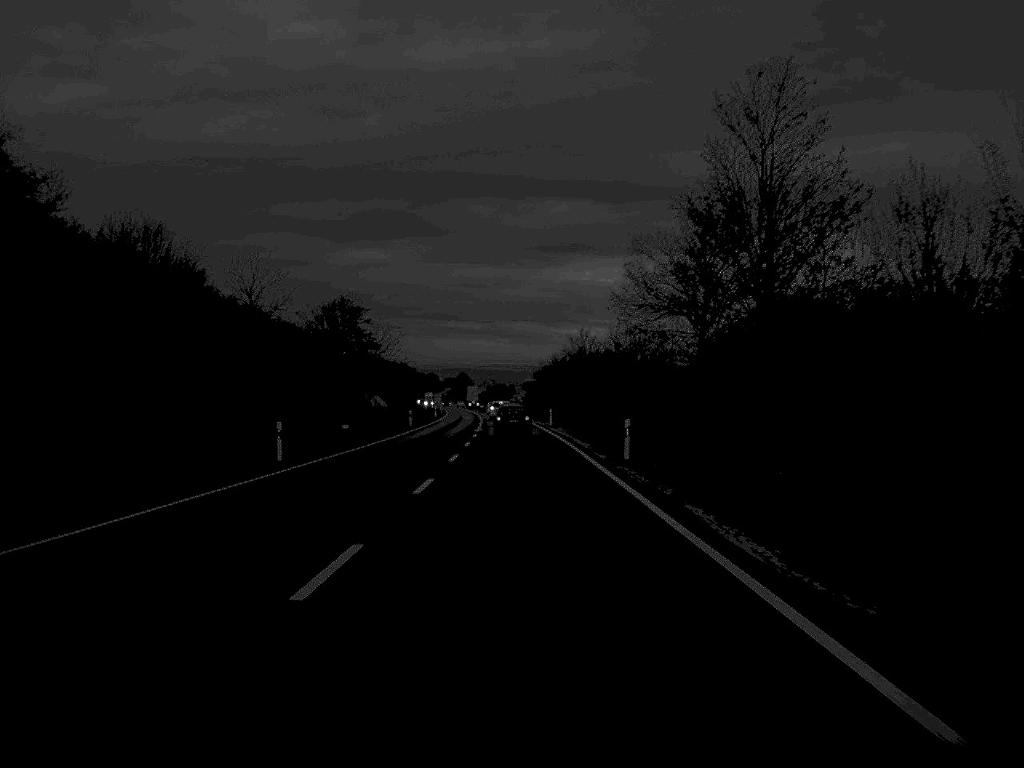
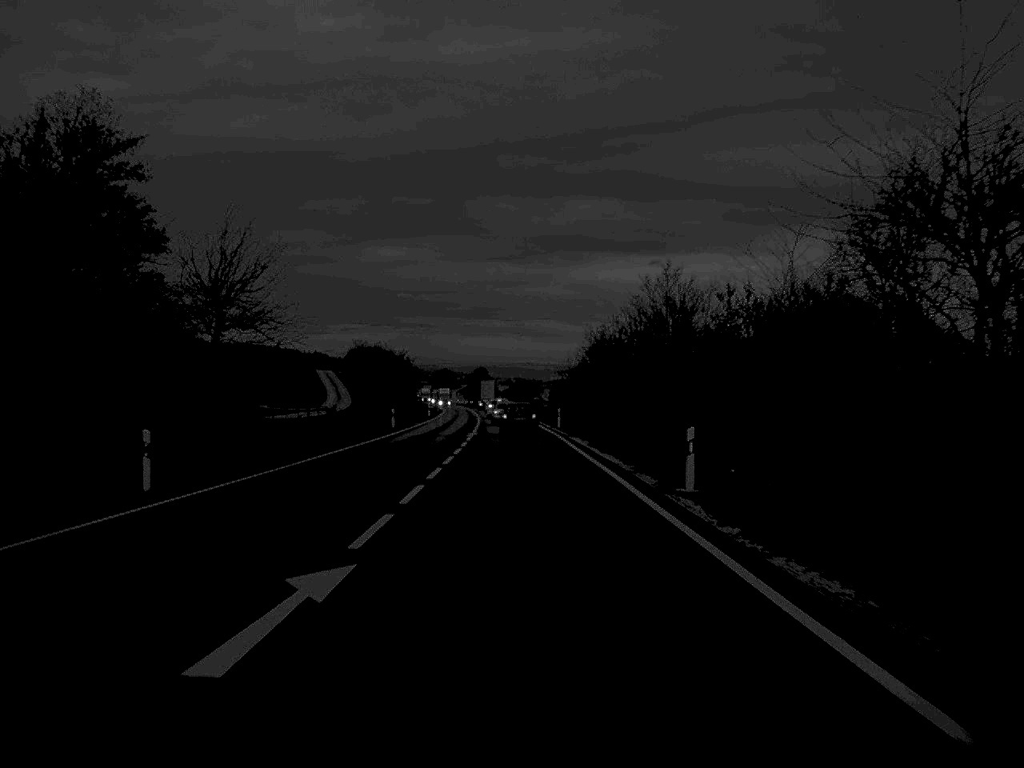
(-0.6, +62.6) m; -1°
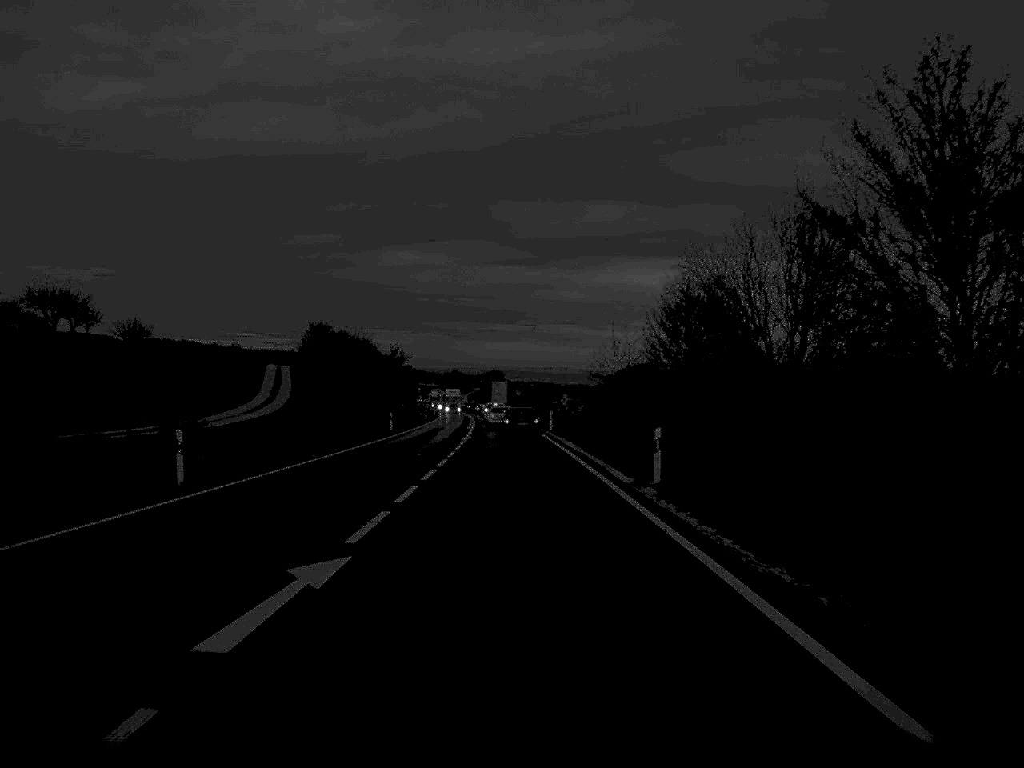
(-0.3, +46.9) m; -1°
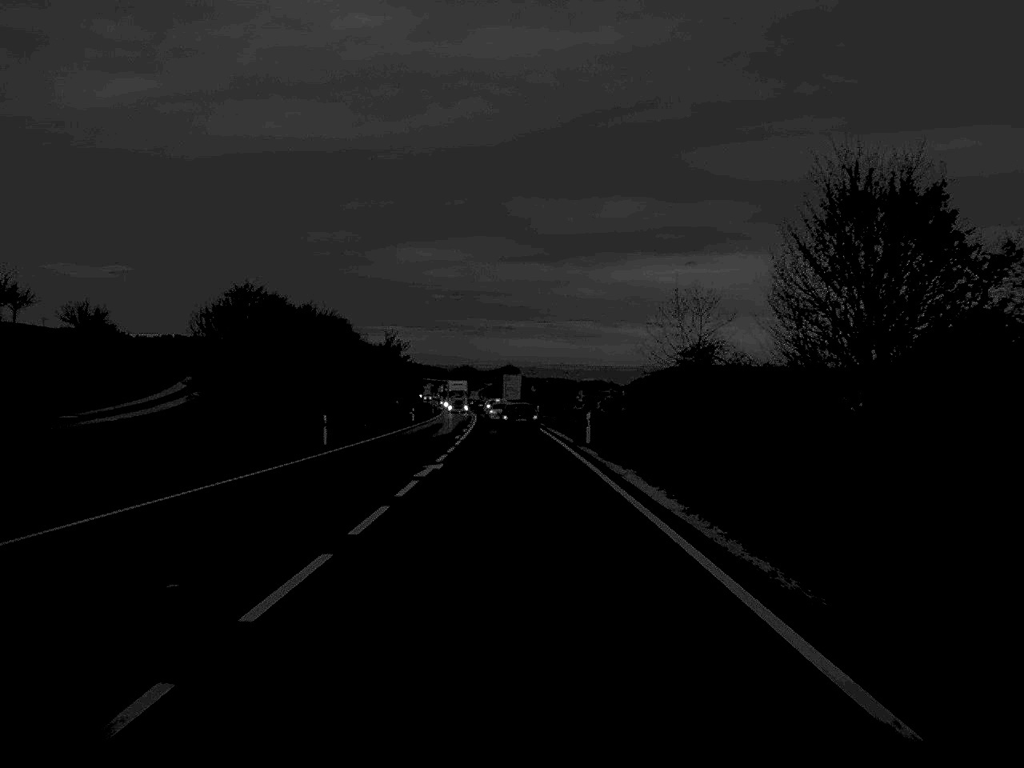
(-0.2, +29.2) m; -1°
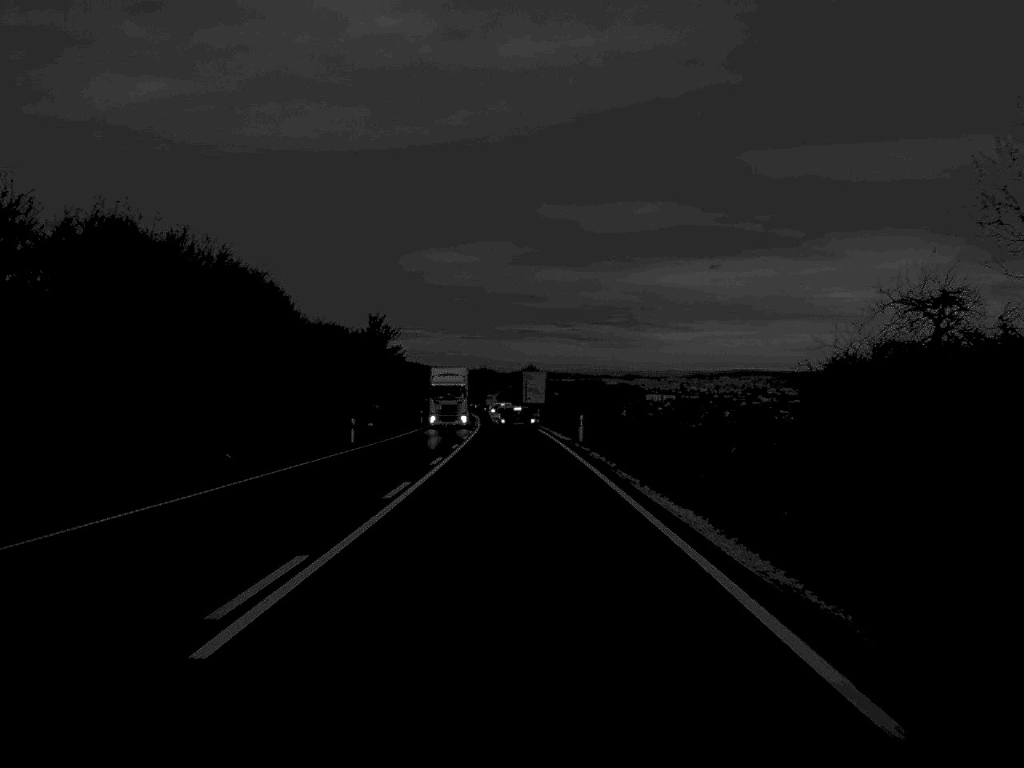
(-0.4, +43.1) m; -1°
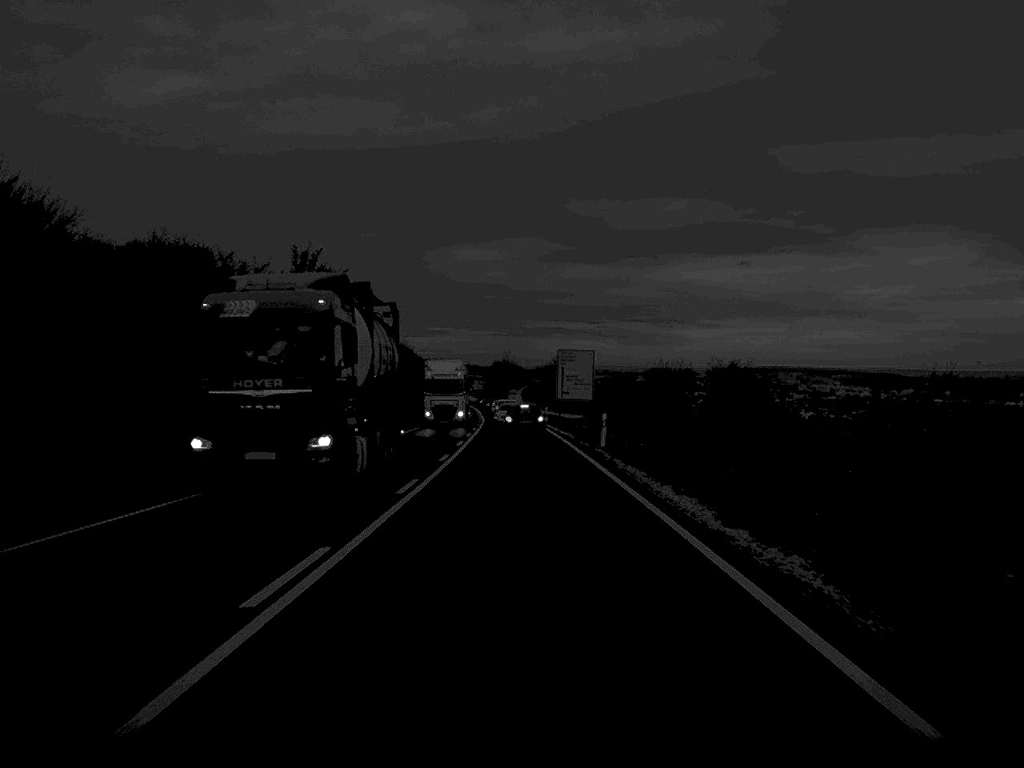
(-0.6, +59.5) m; -1°
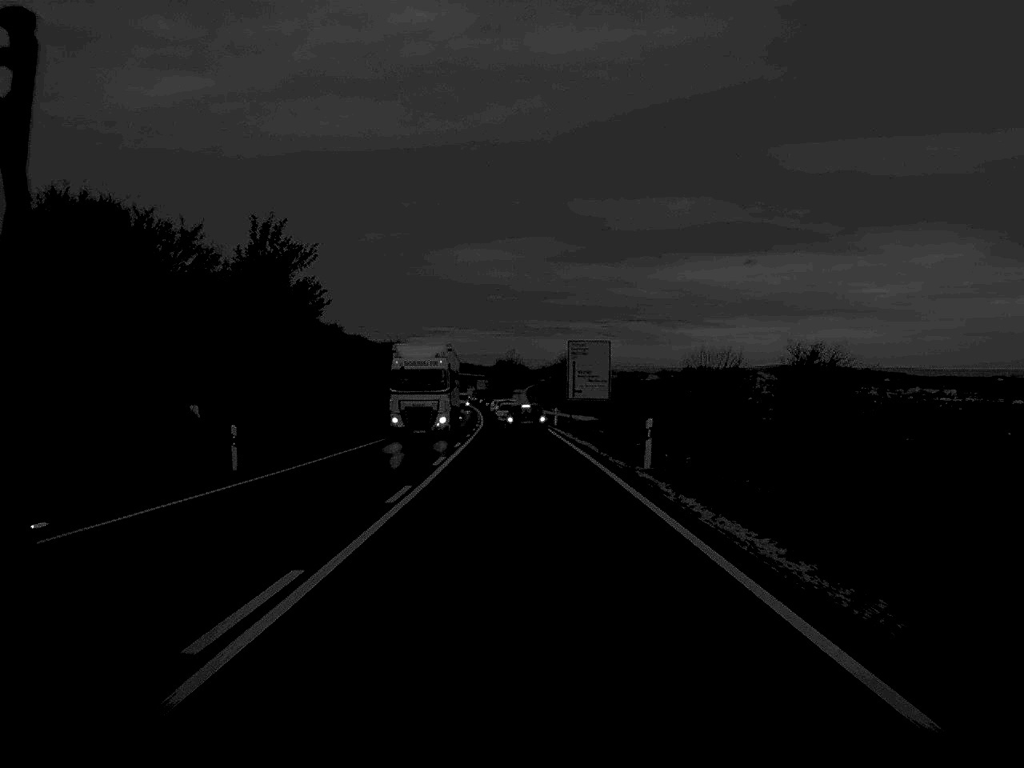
(0.0, +13.8) m; 0°
